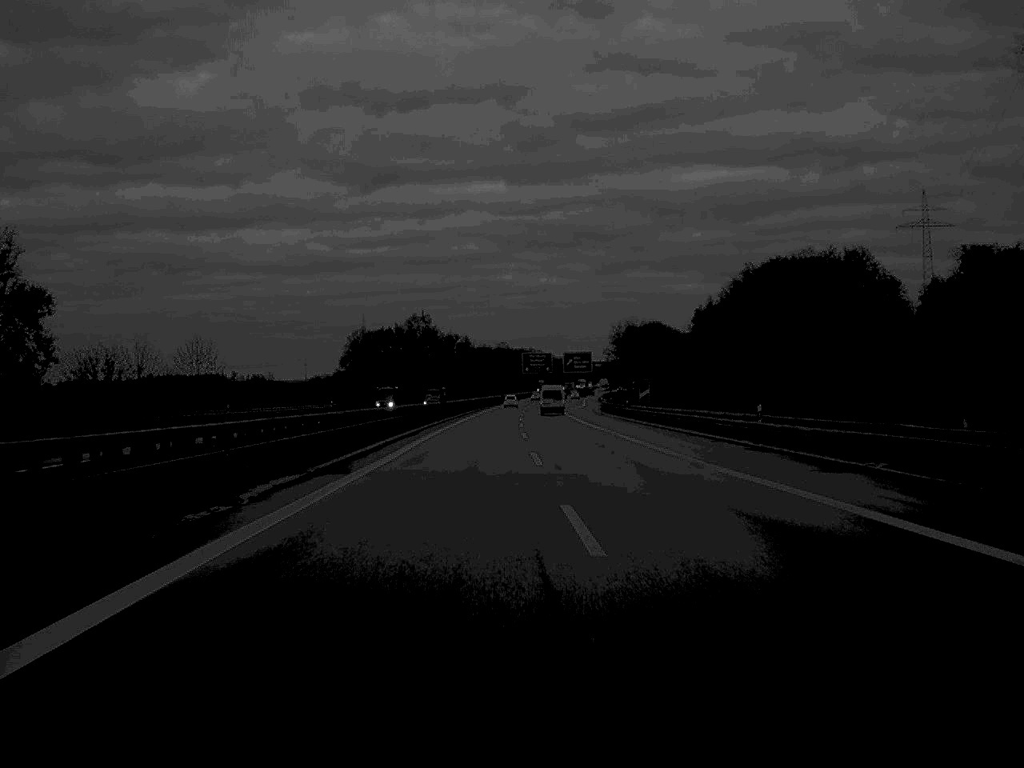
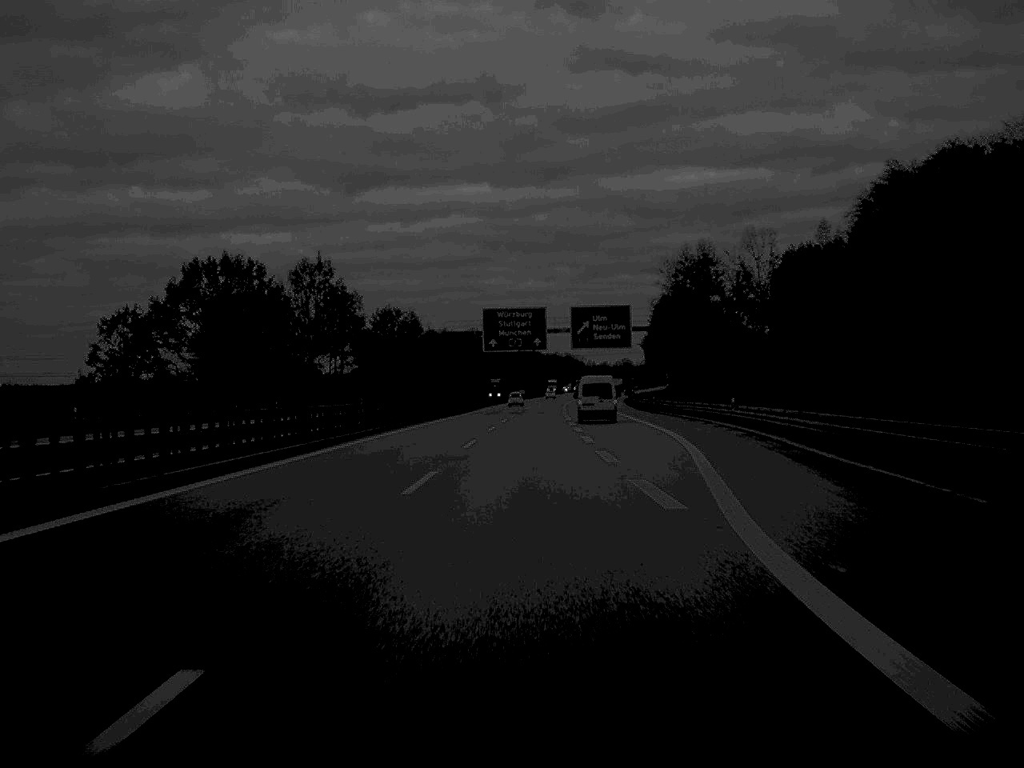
(+1.4, +123.7) m; +1°
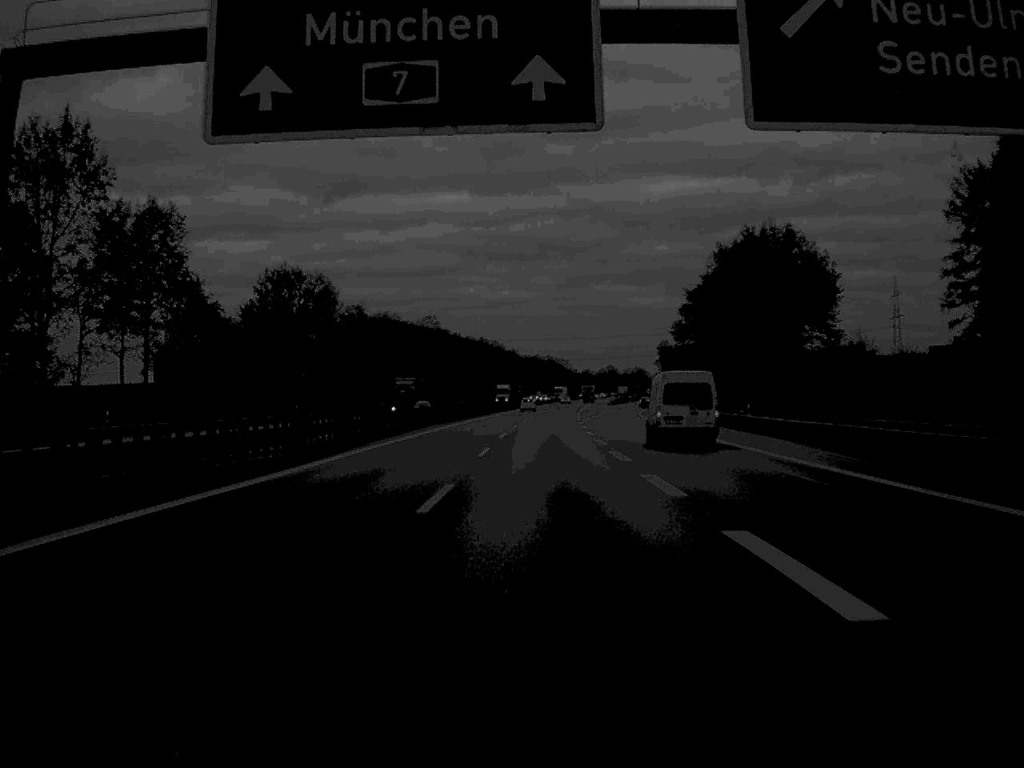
(+0.6, +90.8) m; +1°
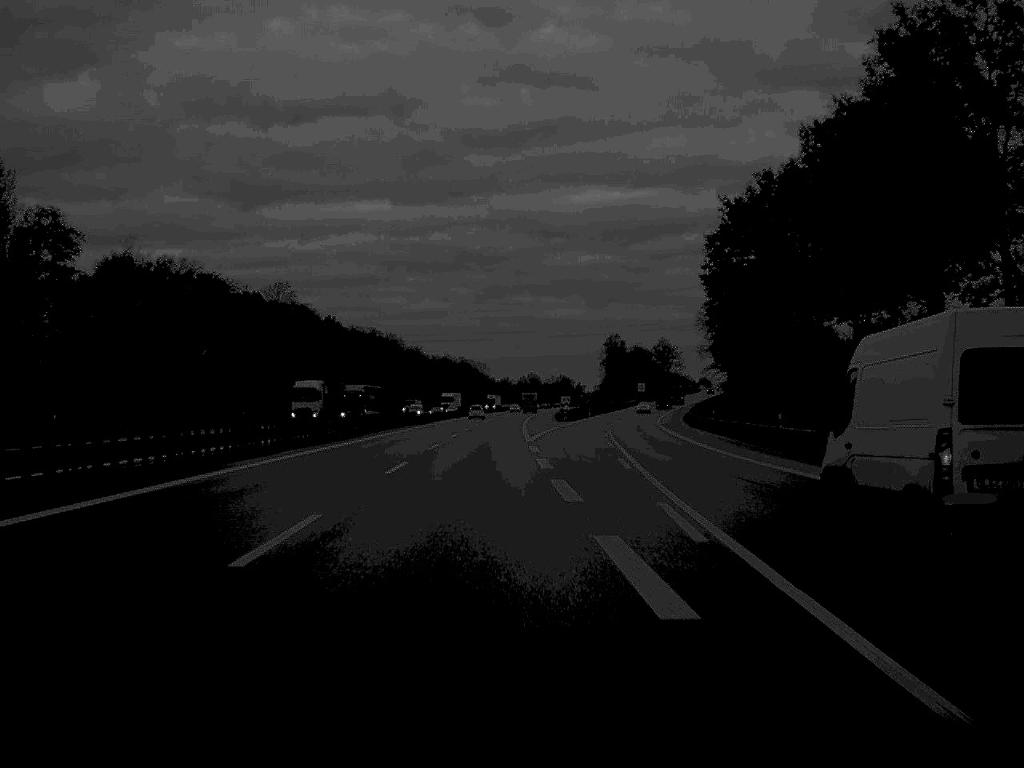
(+2.7, +95.8) m; +4°
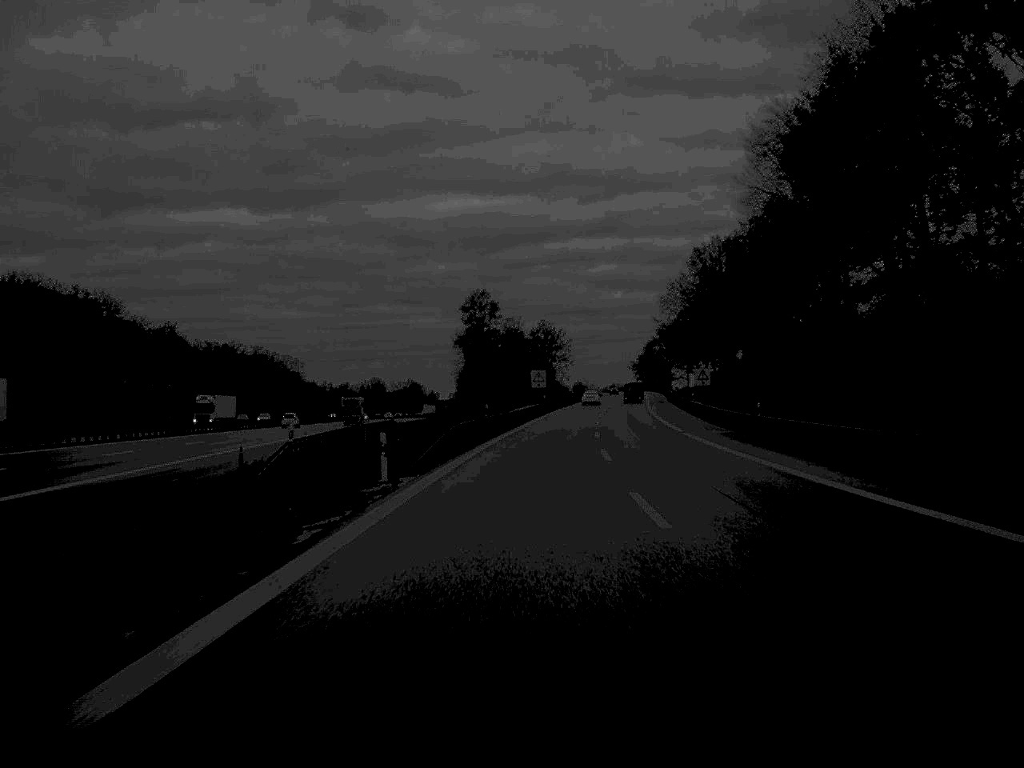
(+7.7, +126.7) m; +6°
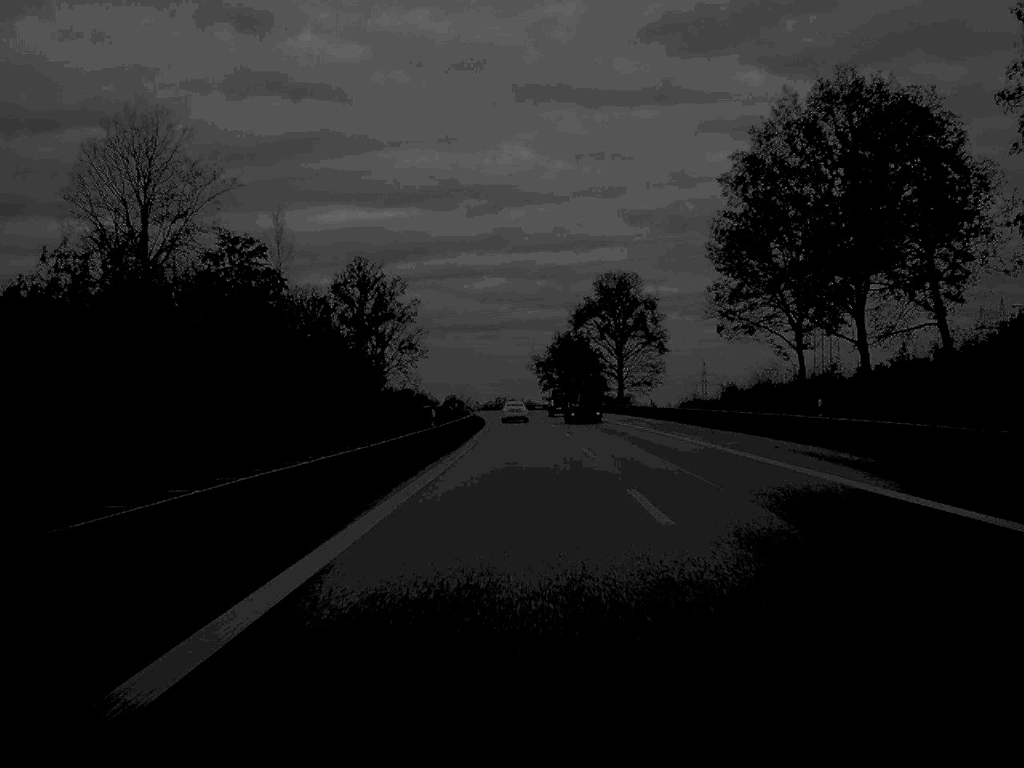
(+9.7, +160.2) m; +5°
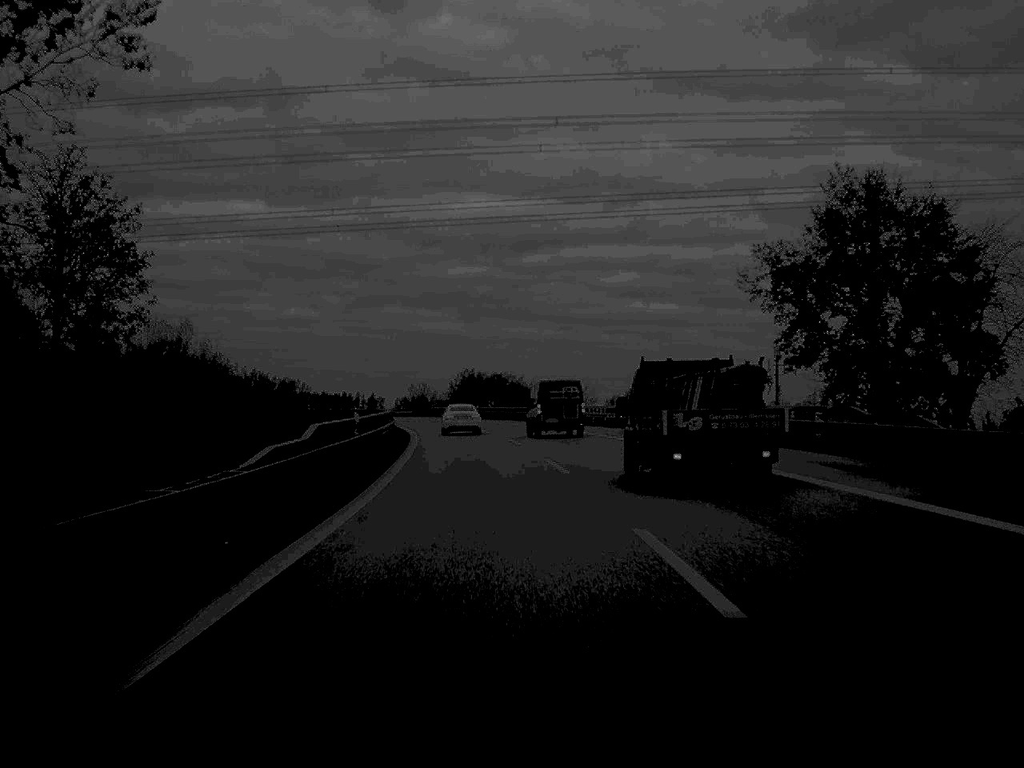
(-4.4, +149.0) m; -6°
